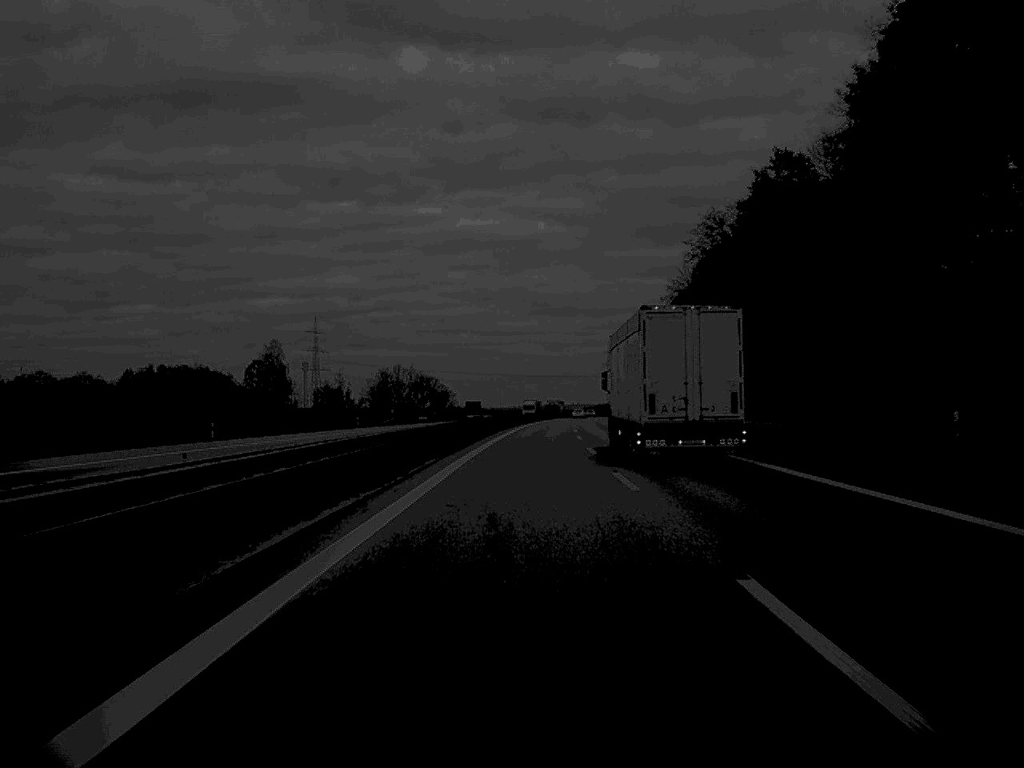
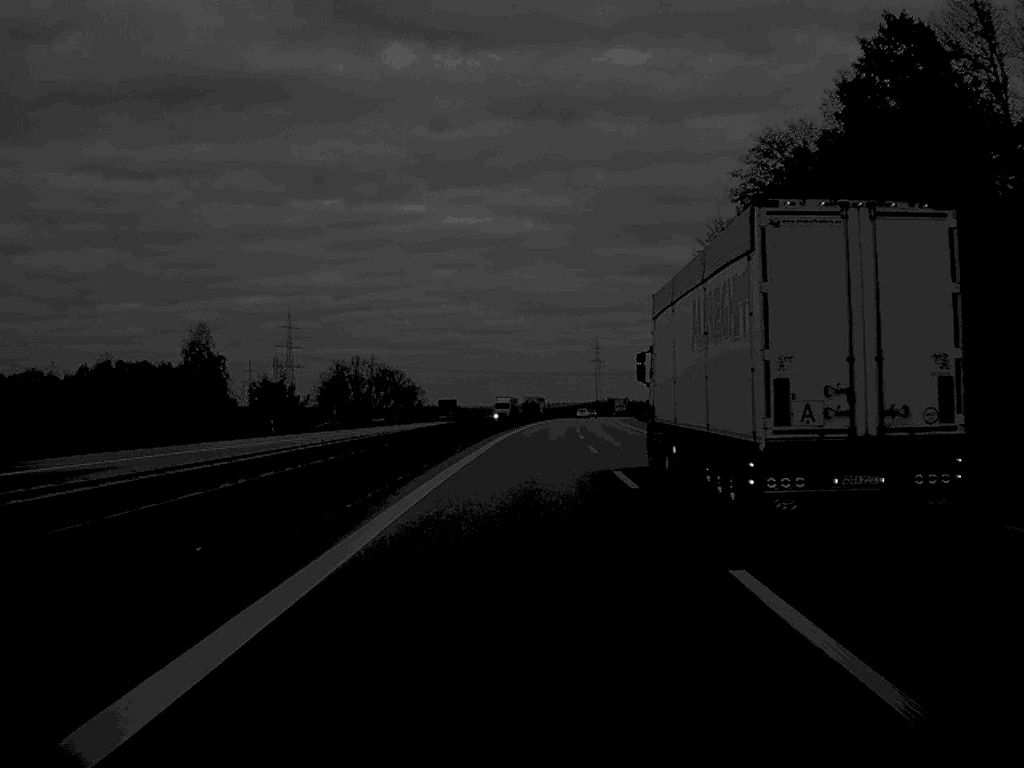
(+0.2, +34.8) m; +1°
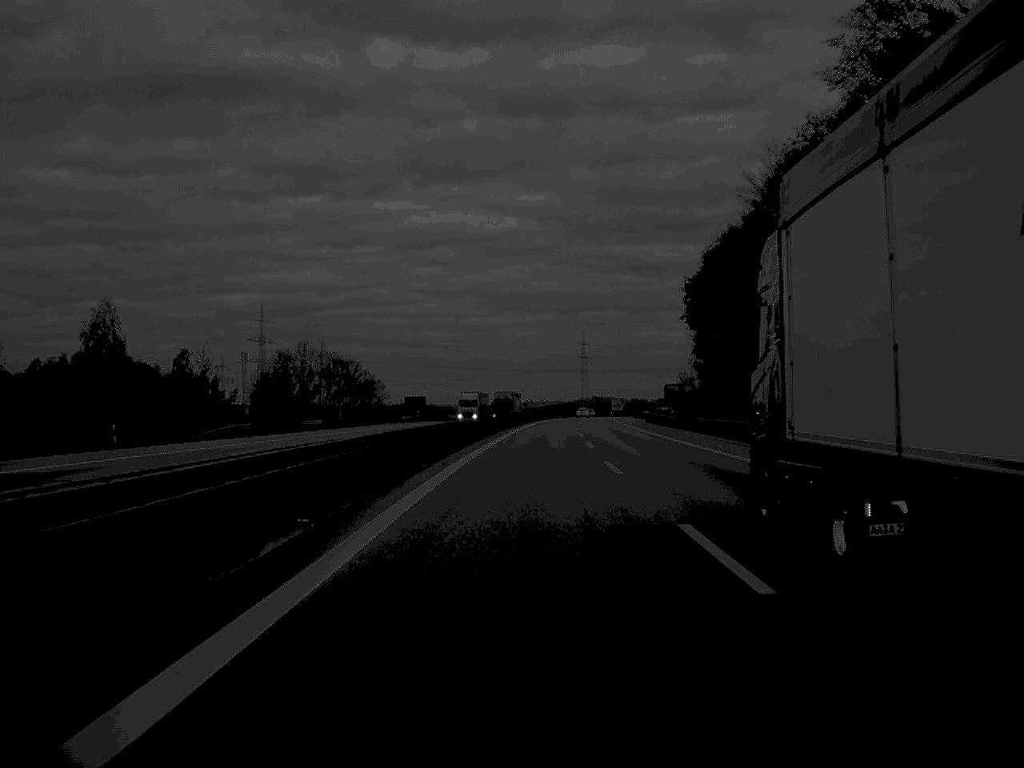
(+0.2, +31.8) m; +1°
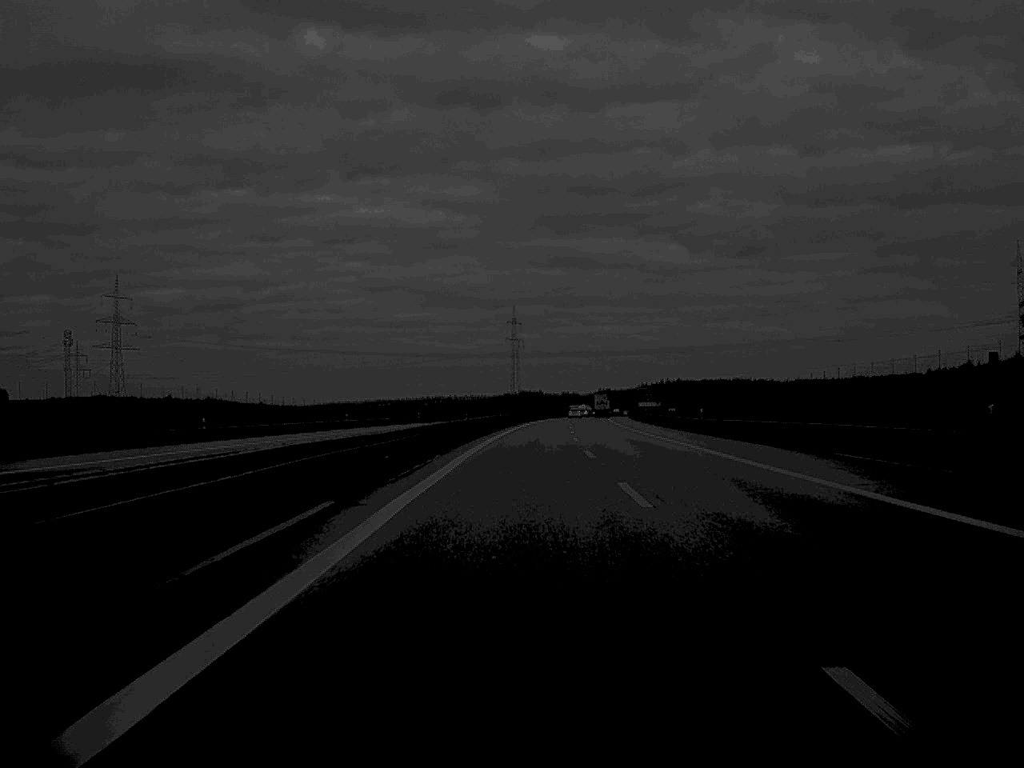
(+3.9, +134.6) m; +3°
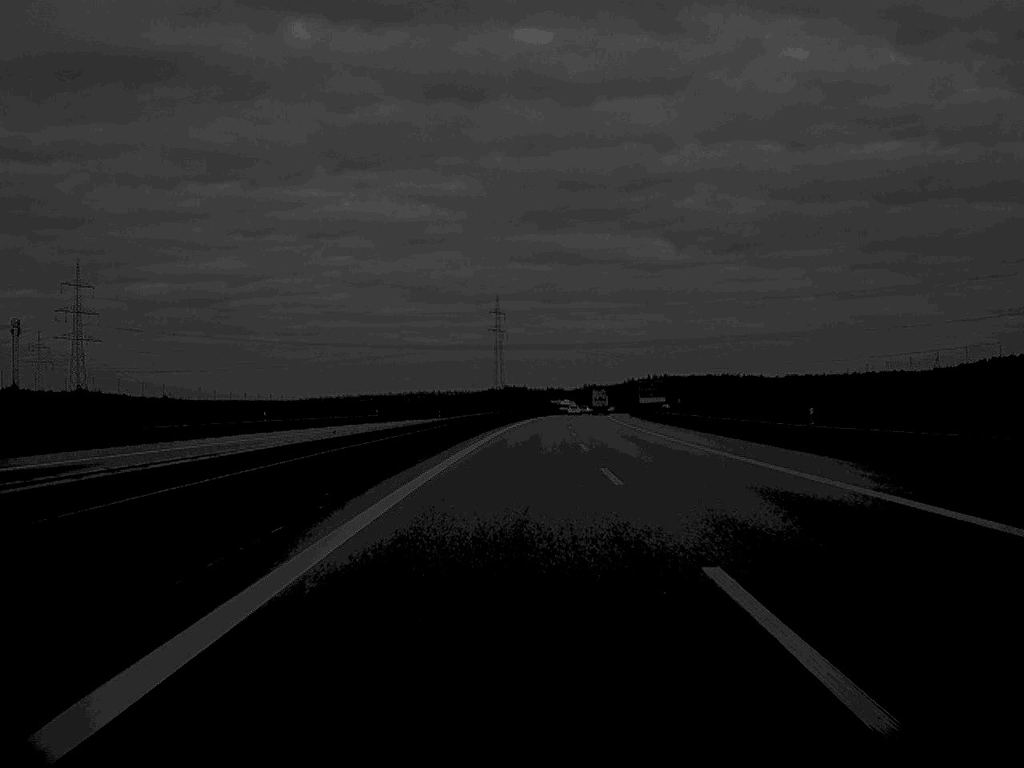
(+0.2, +31.8) m; +1°
